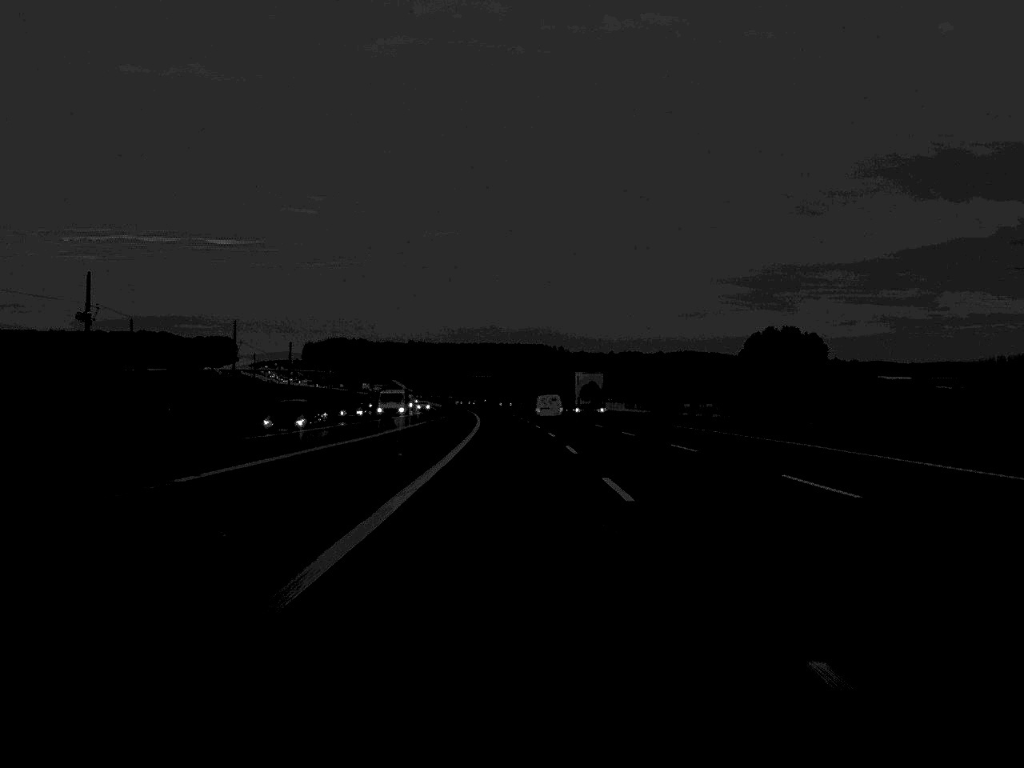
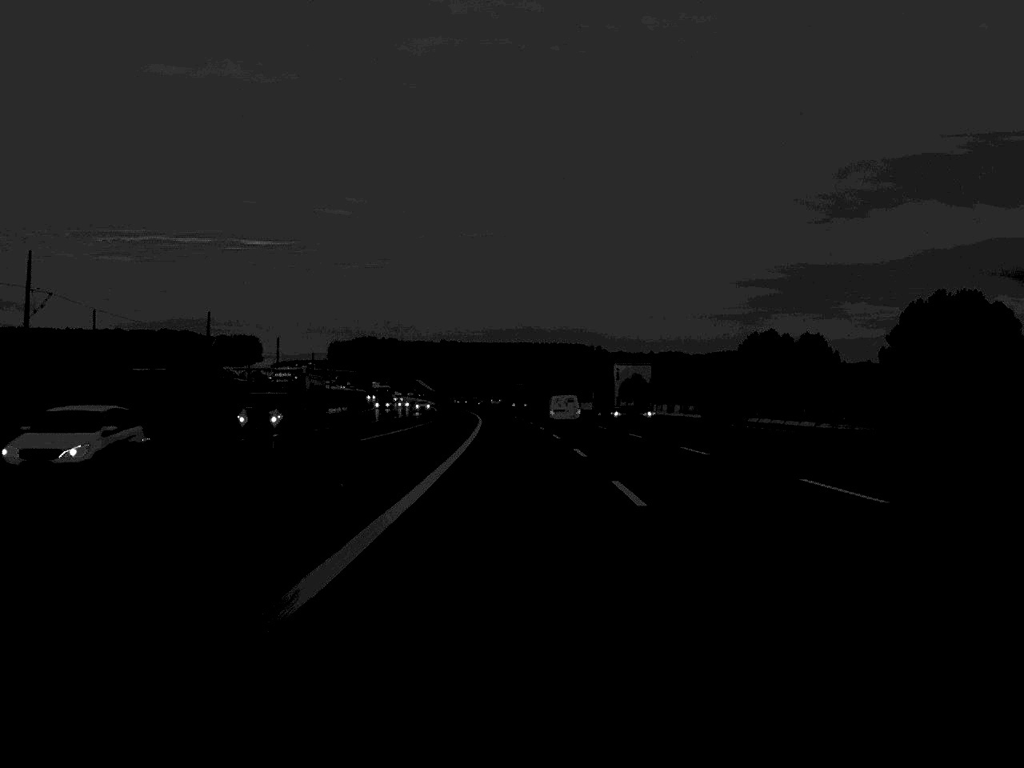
(-0.9, +71.7) m; -2°
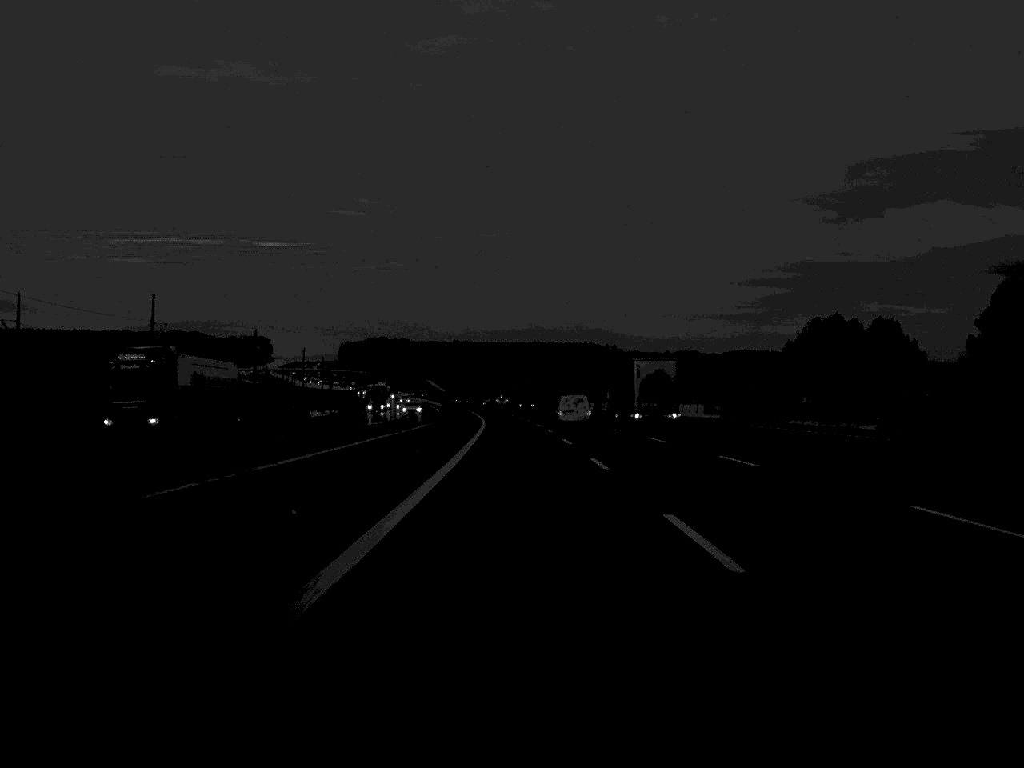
(-0.1, +24.6) m; -1°
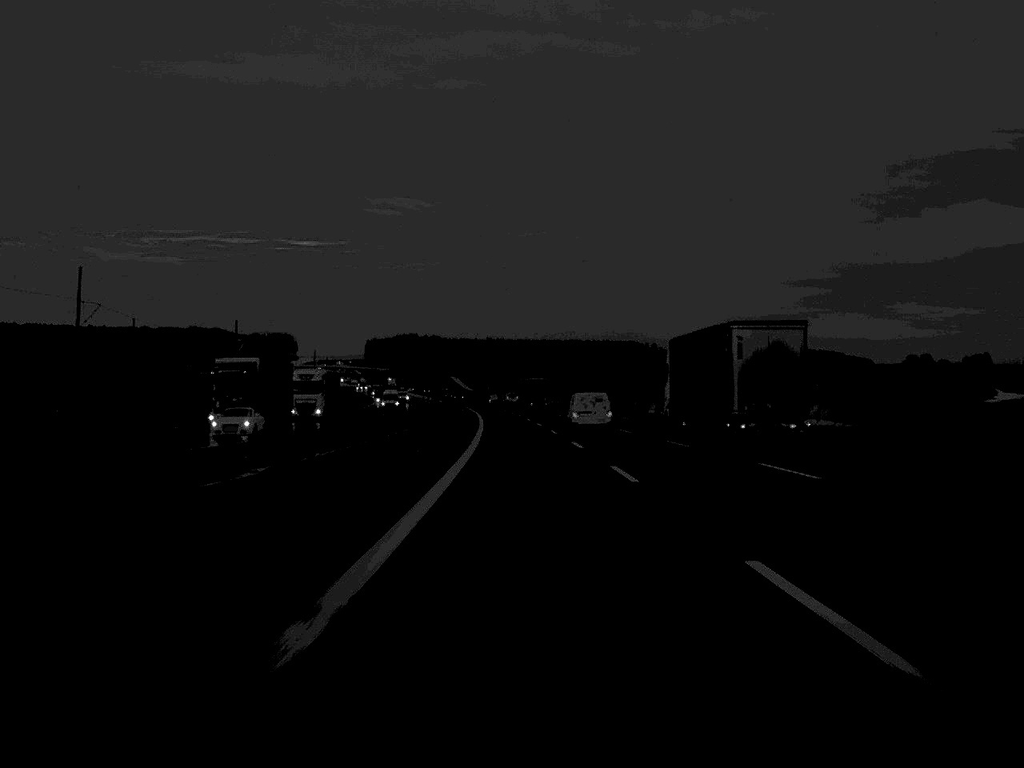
(-1.0, +76.1) m; -2°
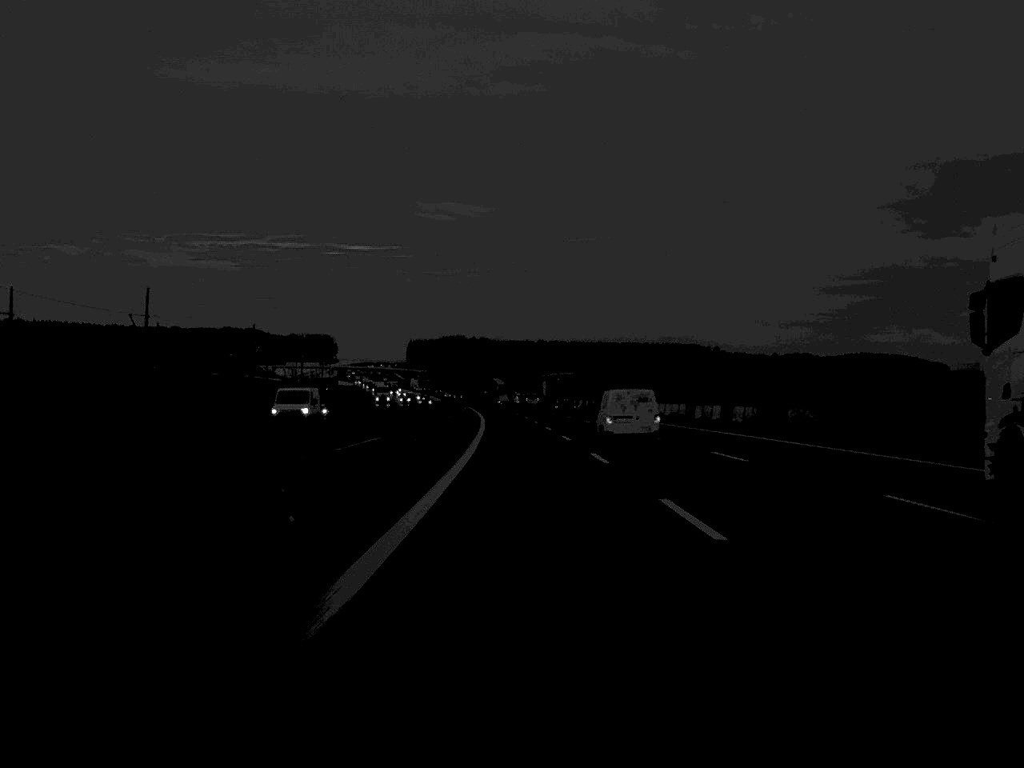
(-2.0, +99.6) m; -2°
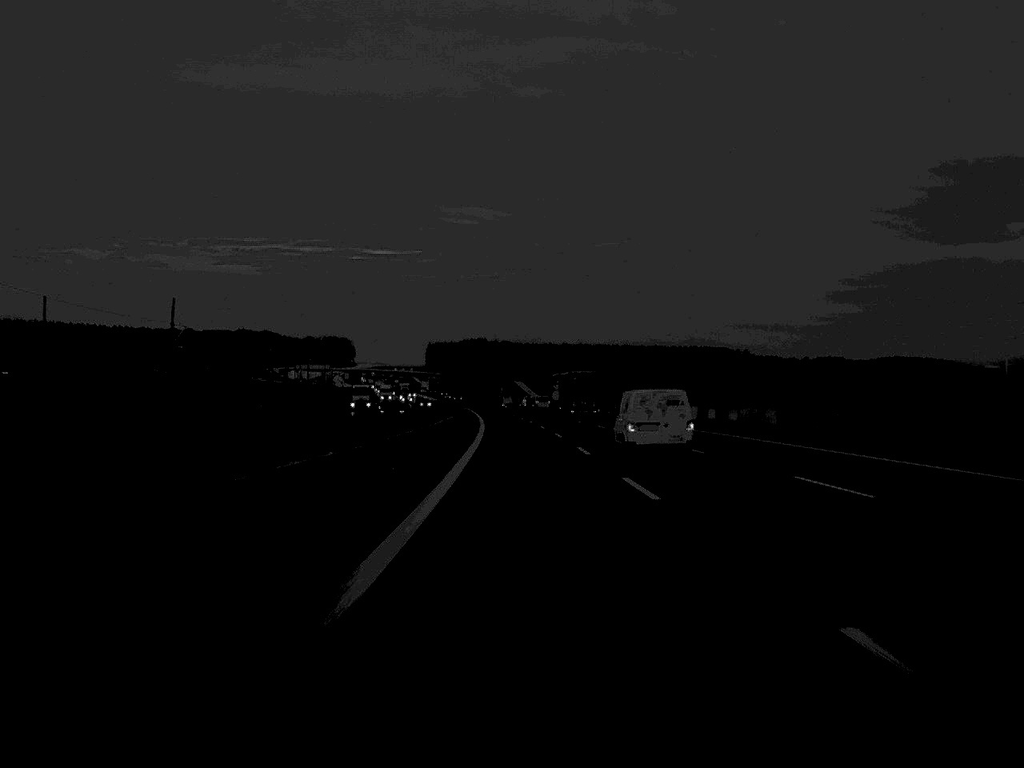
(-0.4, +47.0) m; -1°
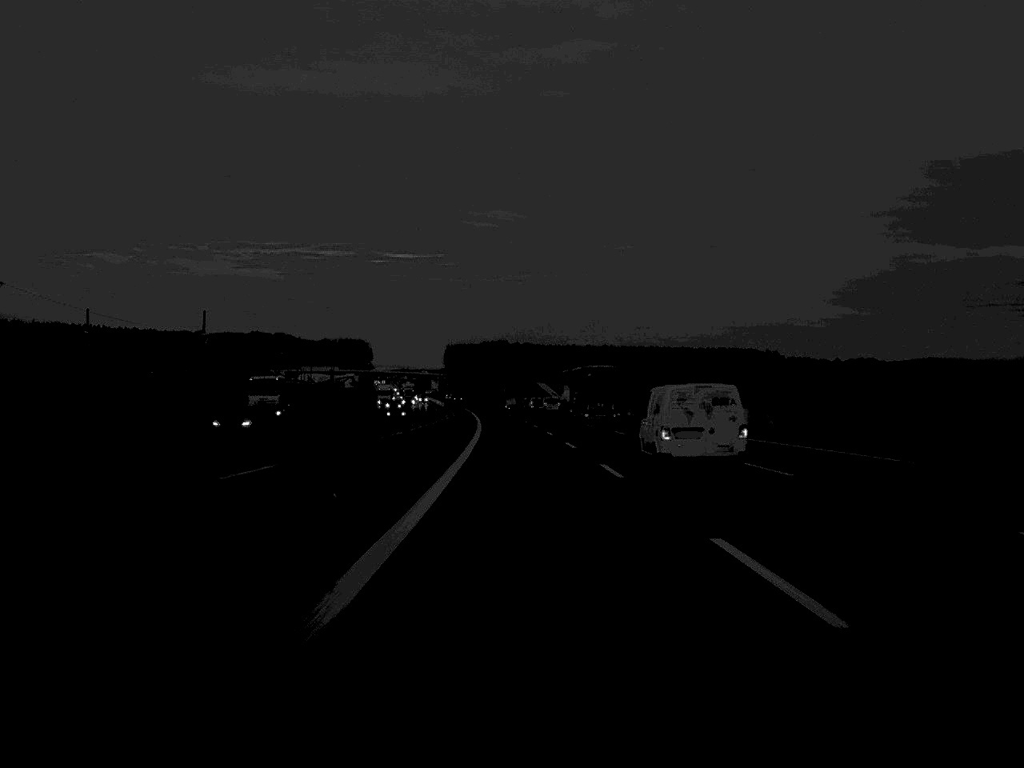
(-0.4, +48.1) m; -1°
